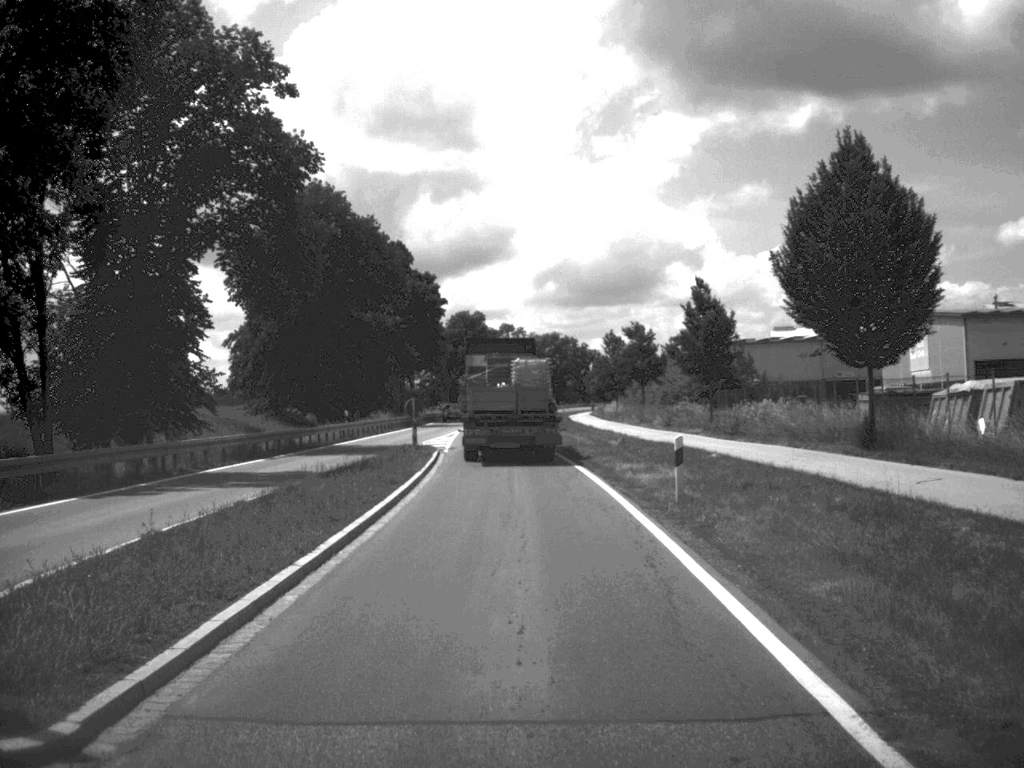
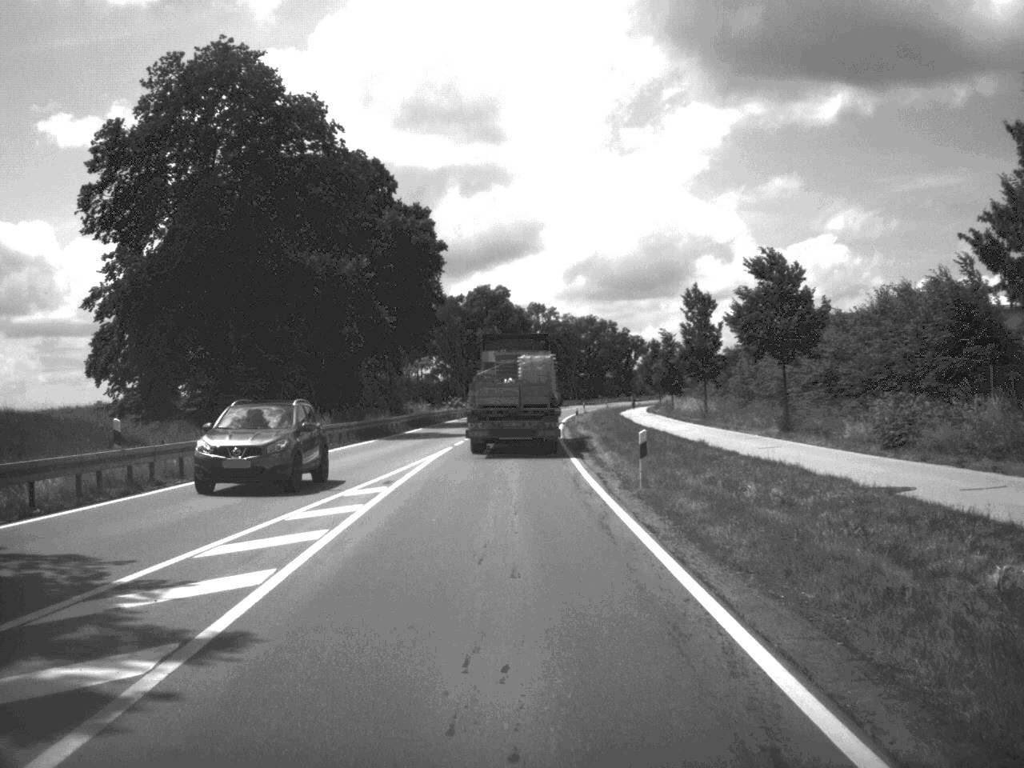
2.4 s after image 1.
(-0.5, +37.0) m; -2°
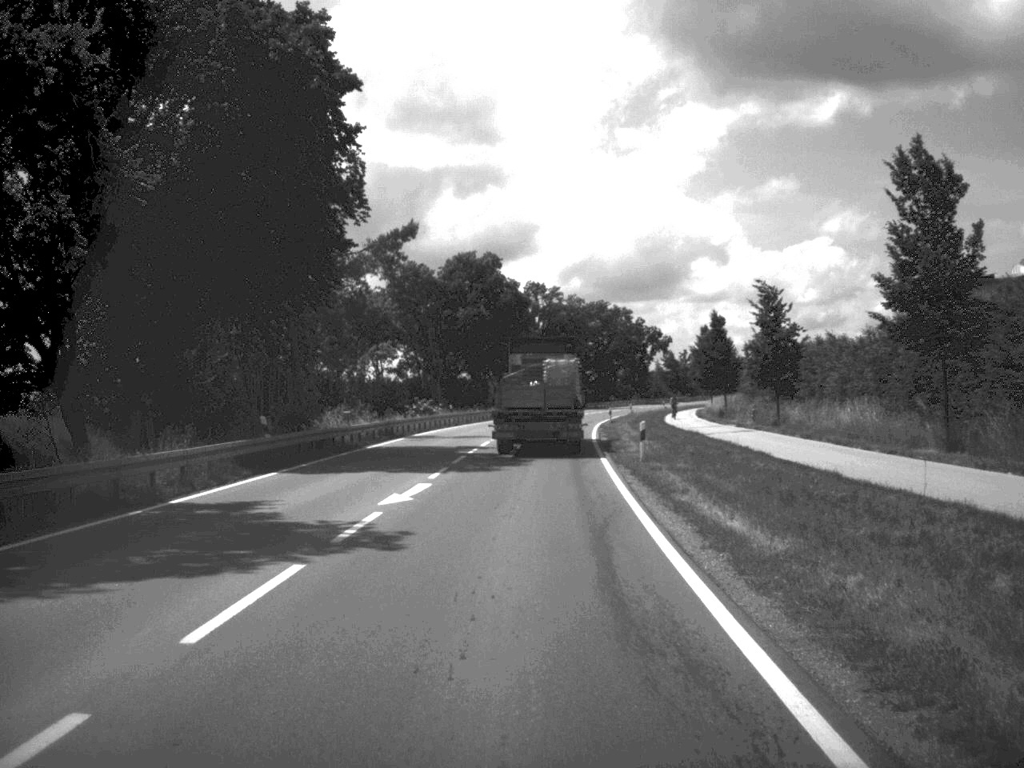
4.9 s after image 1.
(-0.2, +40.1) m; 0°
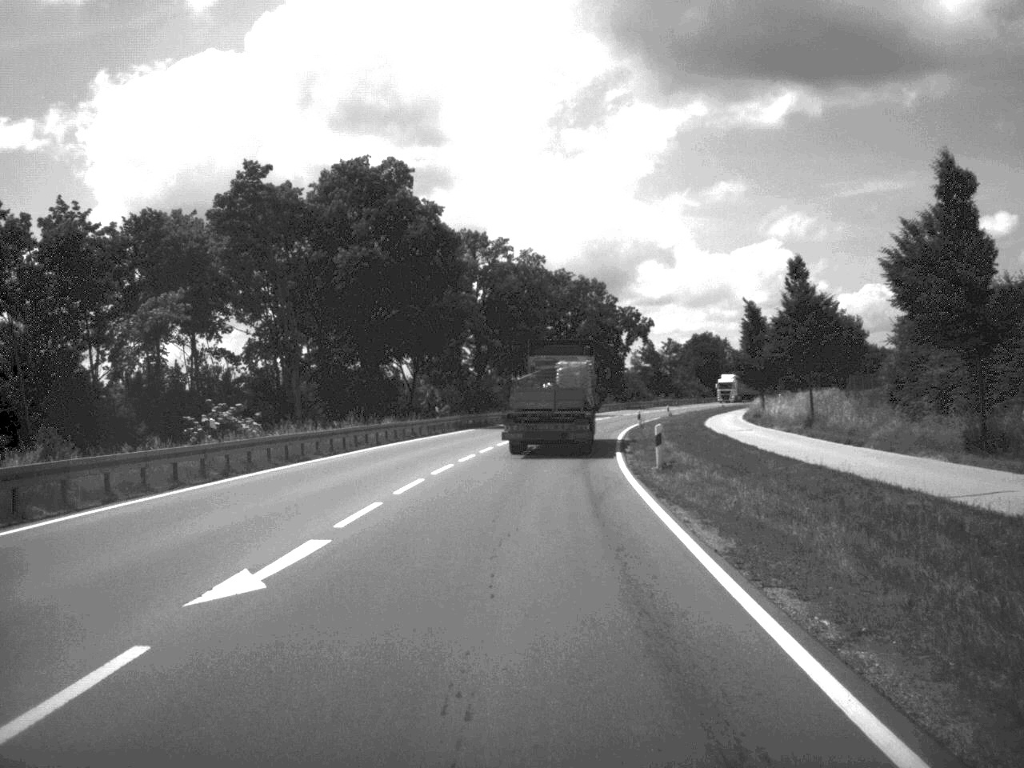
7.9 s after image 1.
(+1.0, +51.2) m; +2°
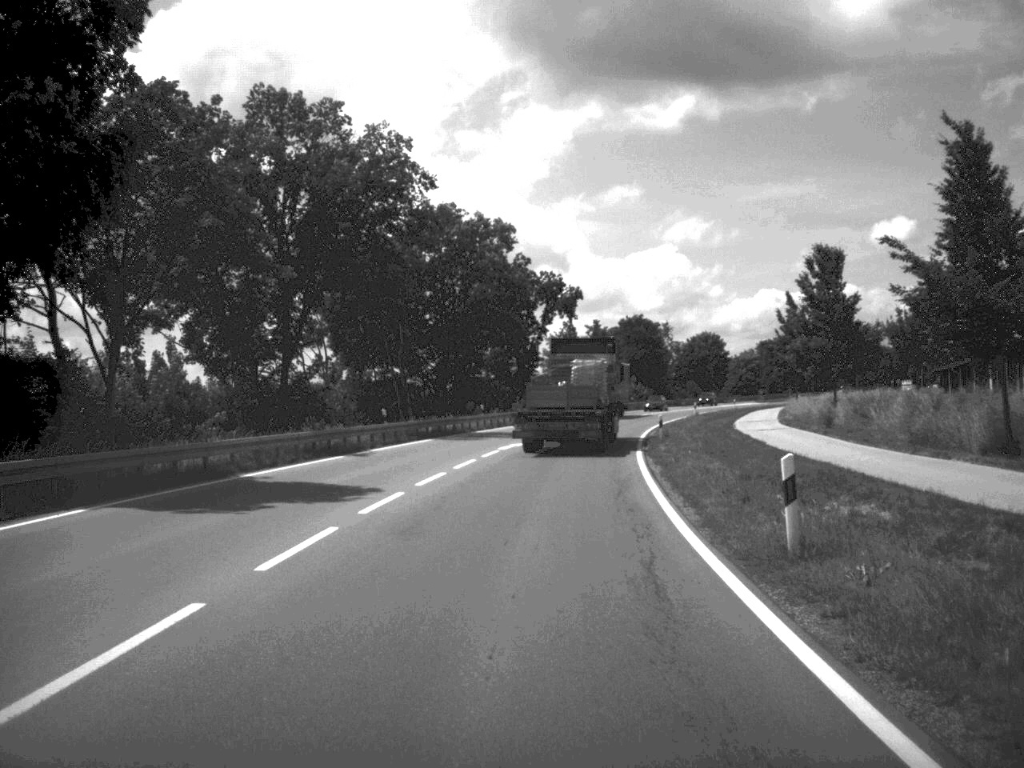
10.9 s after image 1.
(+1.9, +51.2) m; +5°
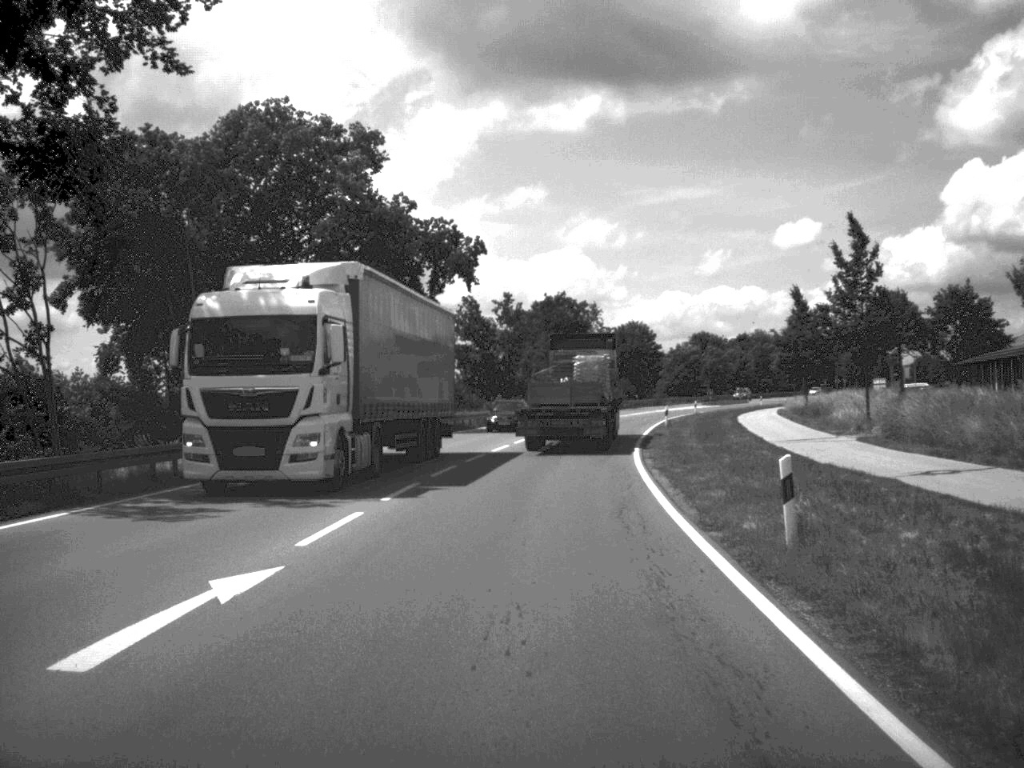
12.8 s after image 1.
(+1.2, +33.4) m; +4°
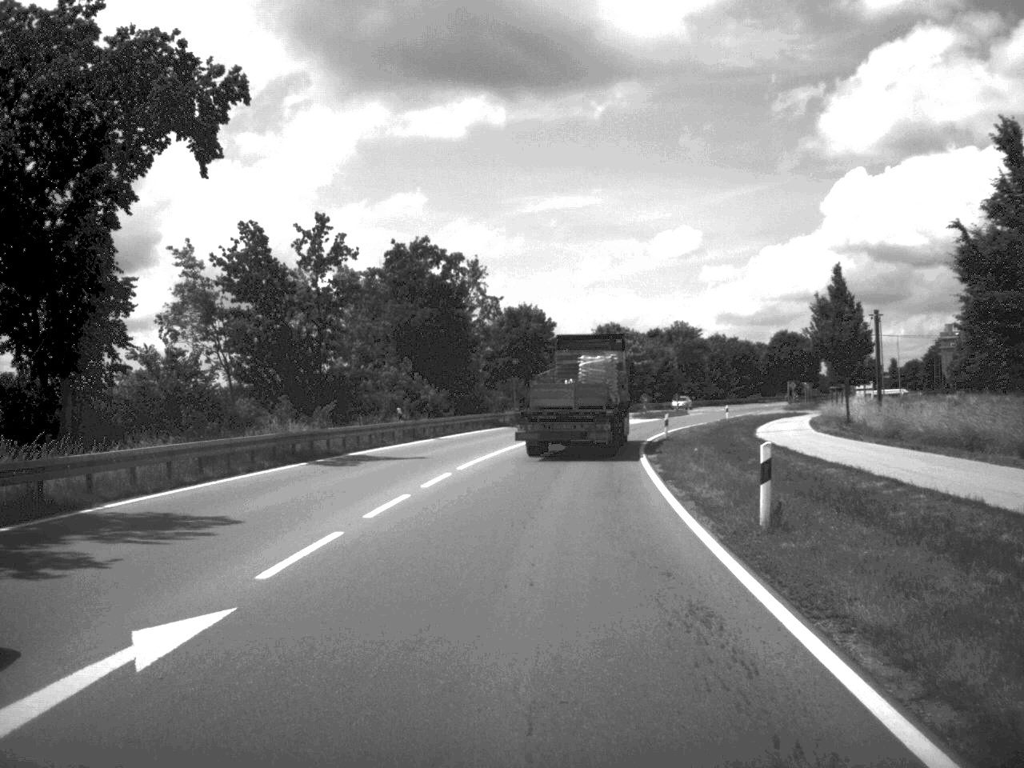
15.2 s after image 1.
(+2.0, +43.5) m; +5°
